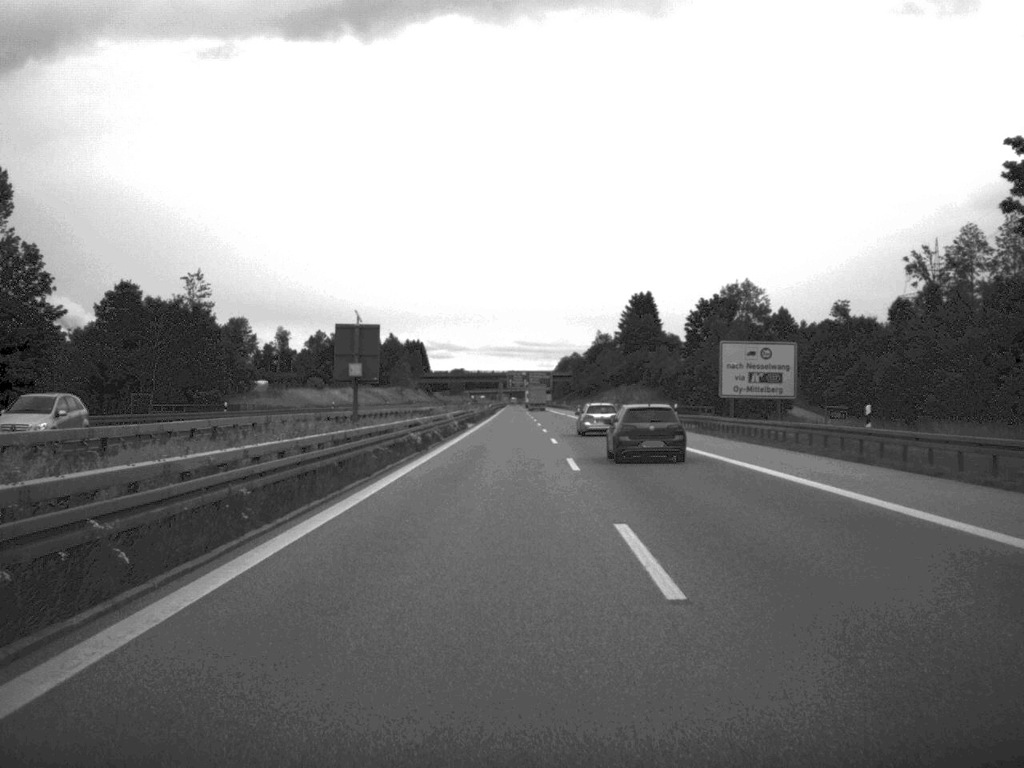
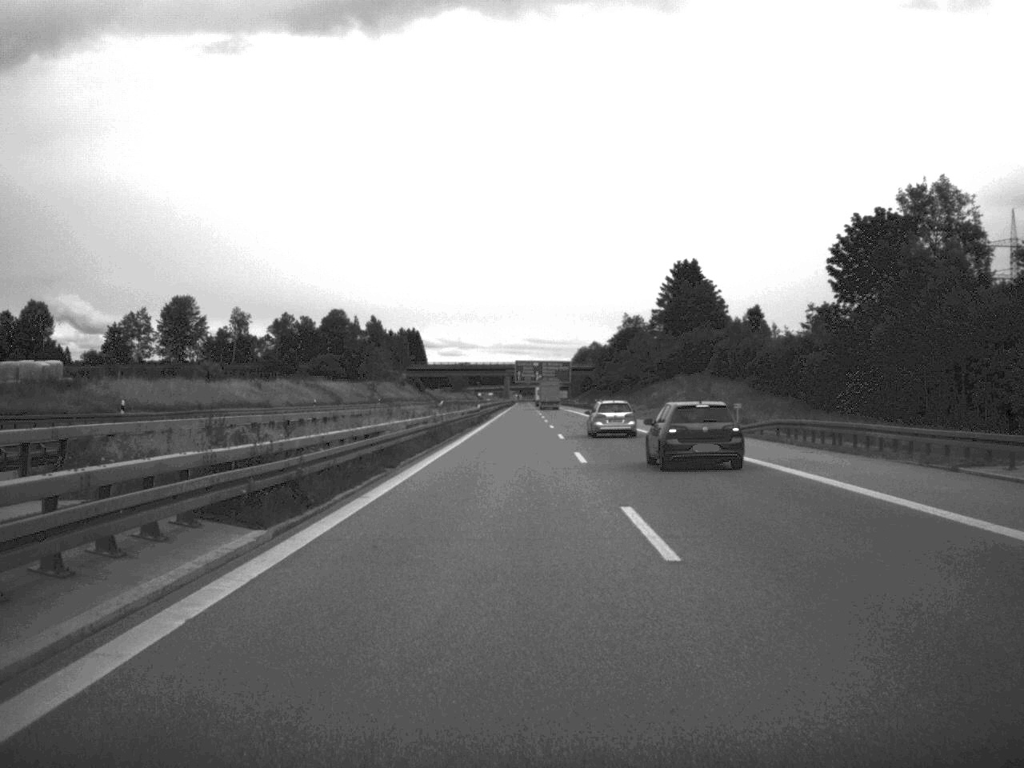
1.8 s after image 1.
(-0.4, +69.8) m; -1°
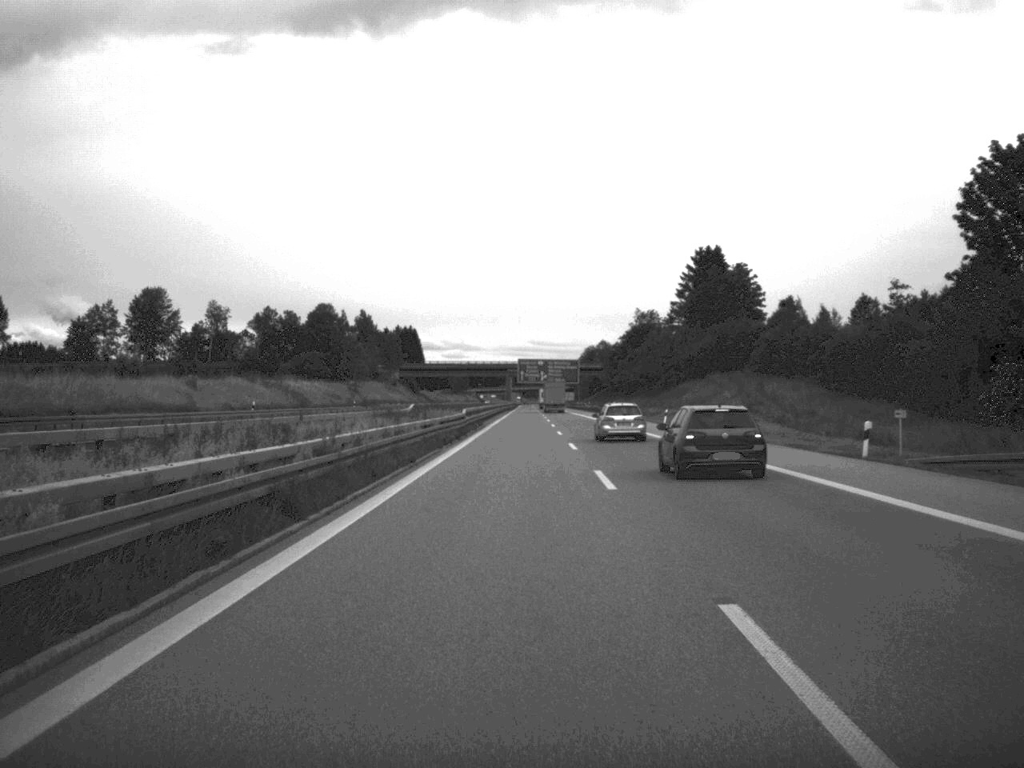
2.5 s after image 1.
(0.0, +26.5) m; 0°
